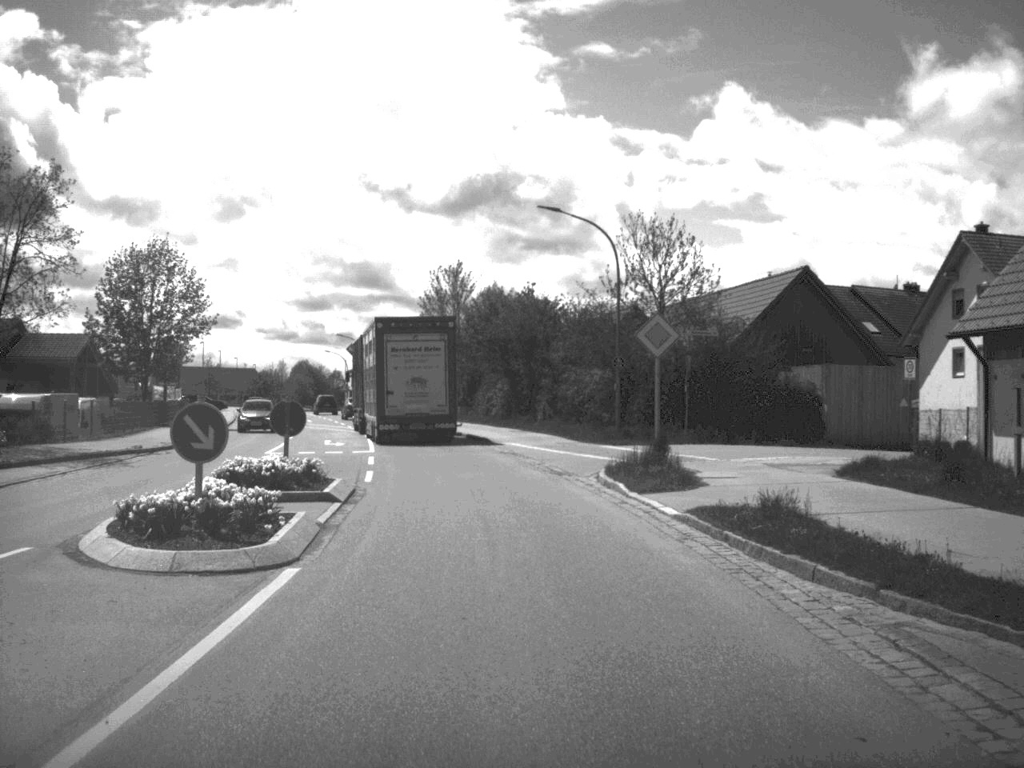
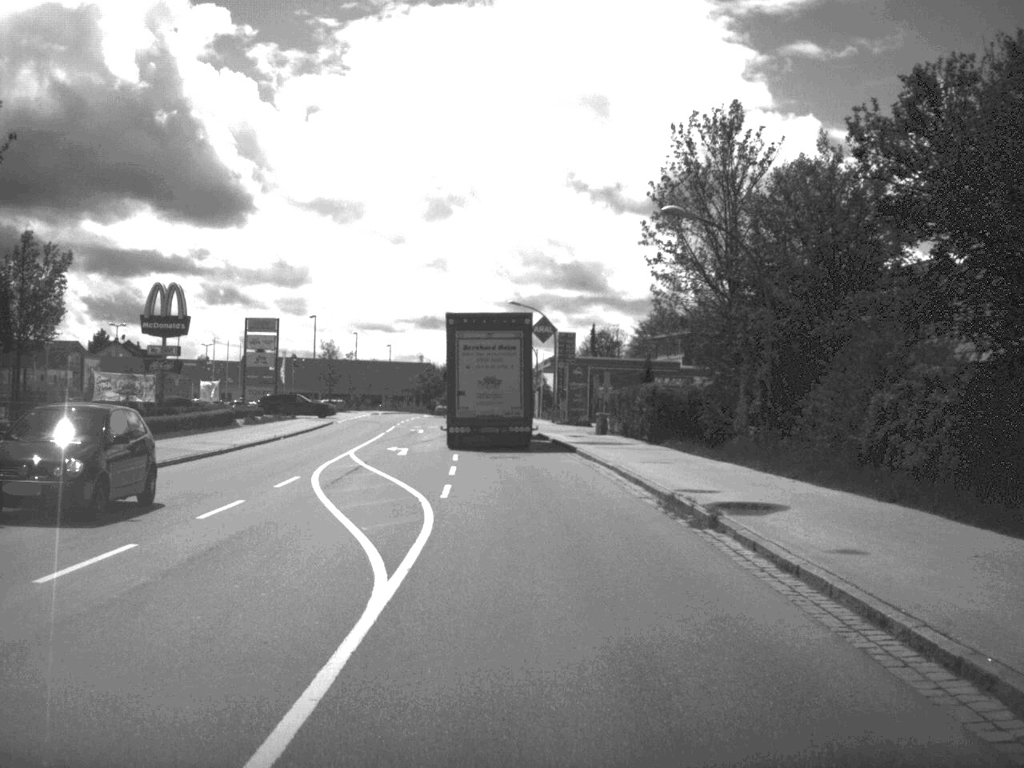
(-4.0, +44.4) m; -10°
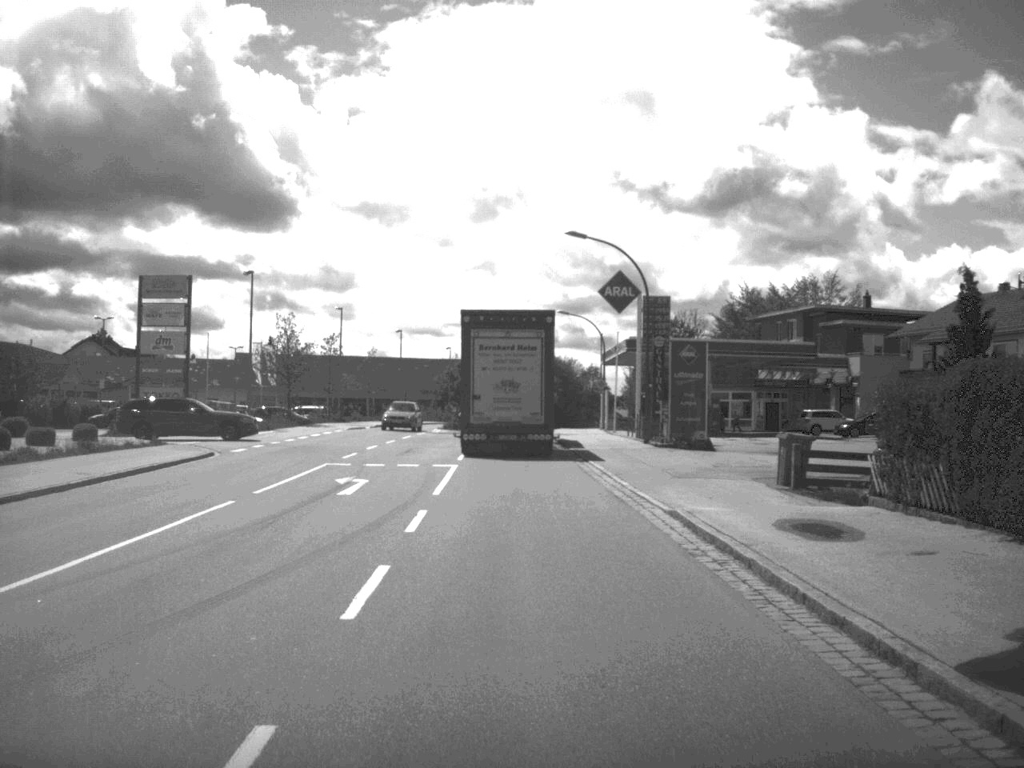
(-0.7, +34.7) m; -2°
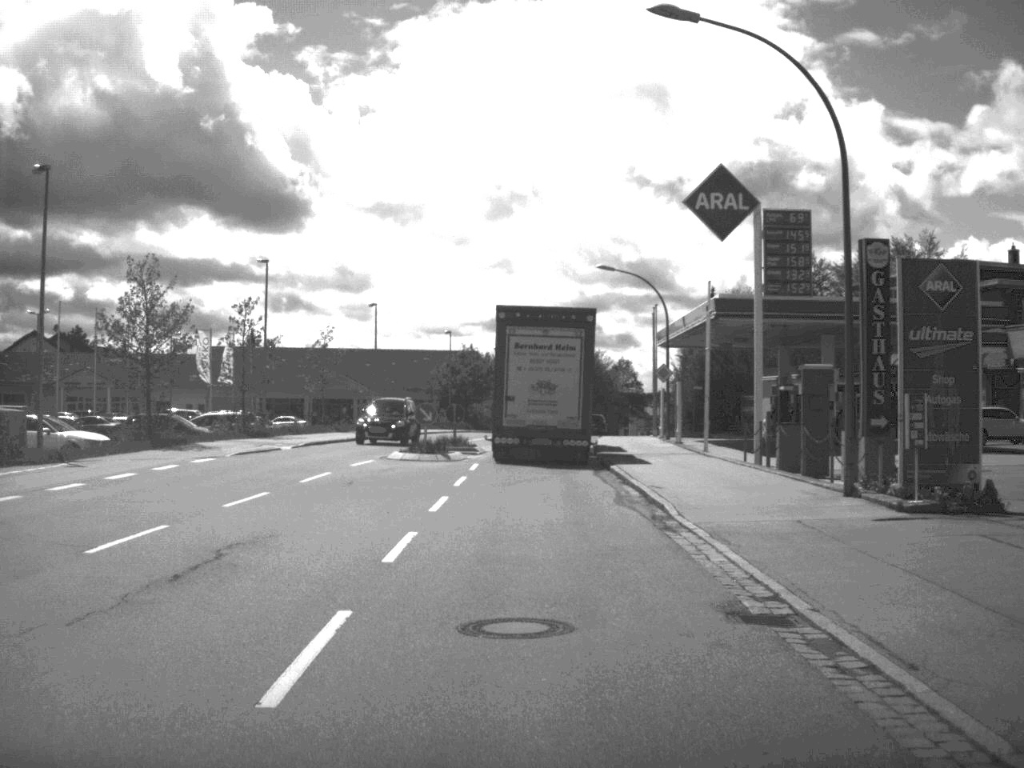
(-0.3, +26.6) m; -1°
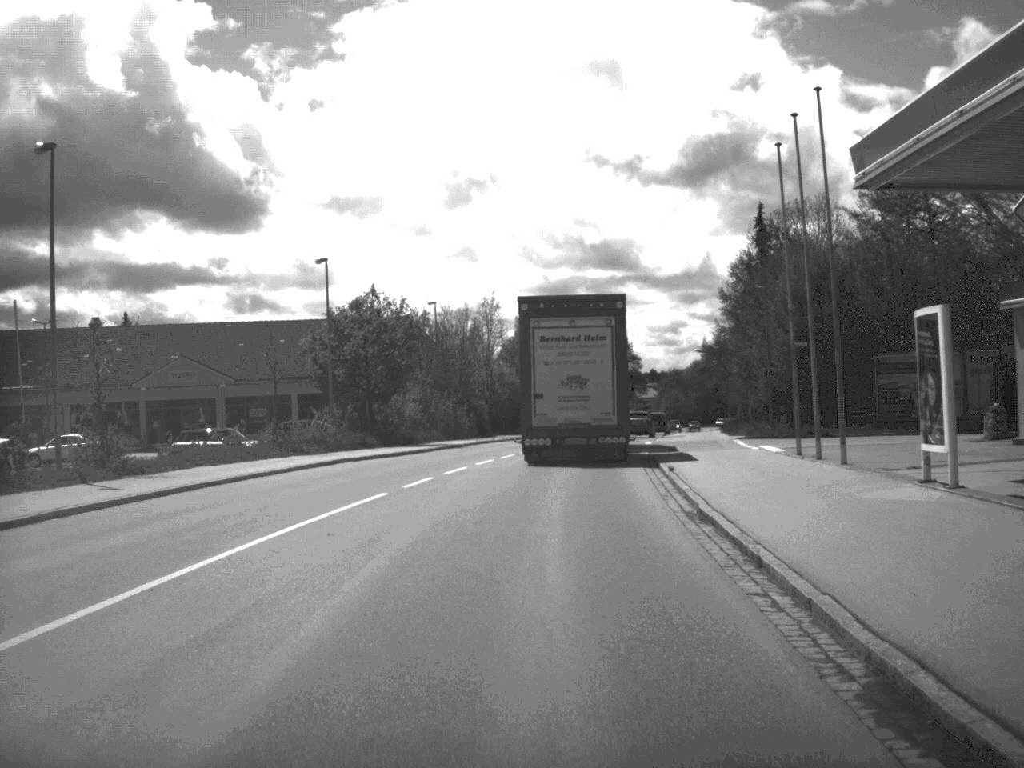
(+0.5, +43.5) m; +1°
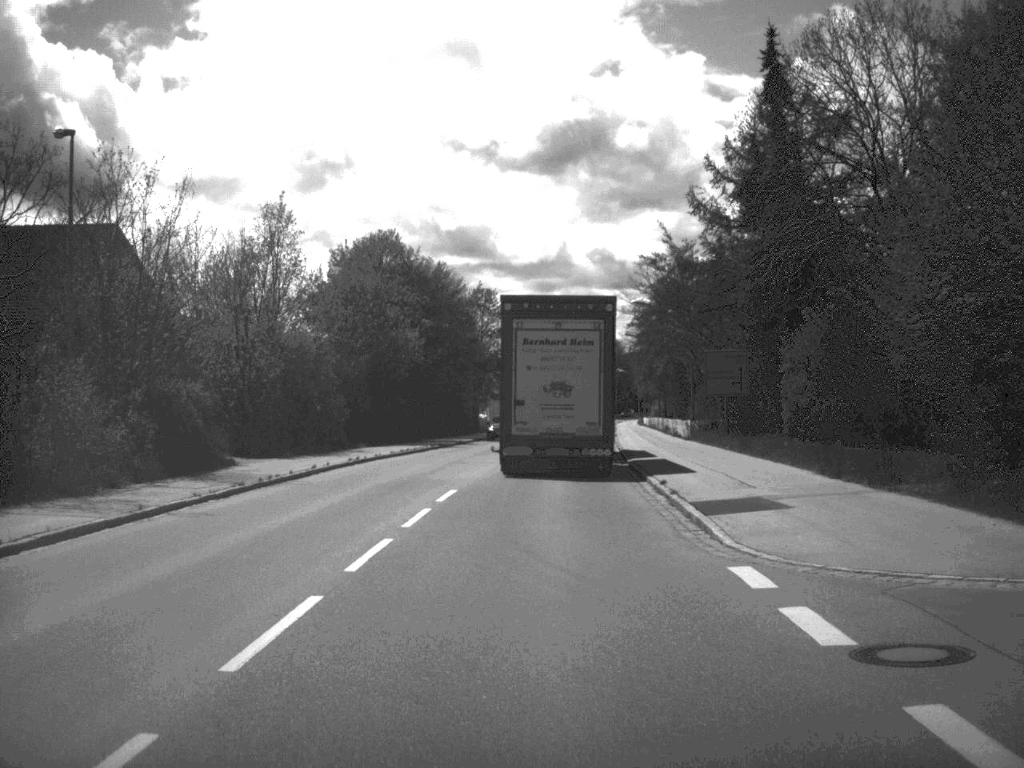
(+1.6, +41.5) m; +6°
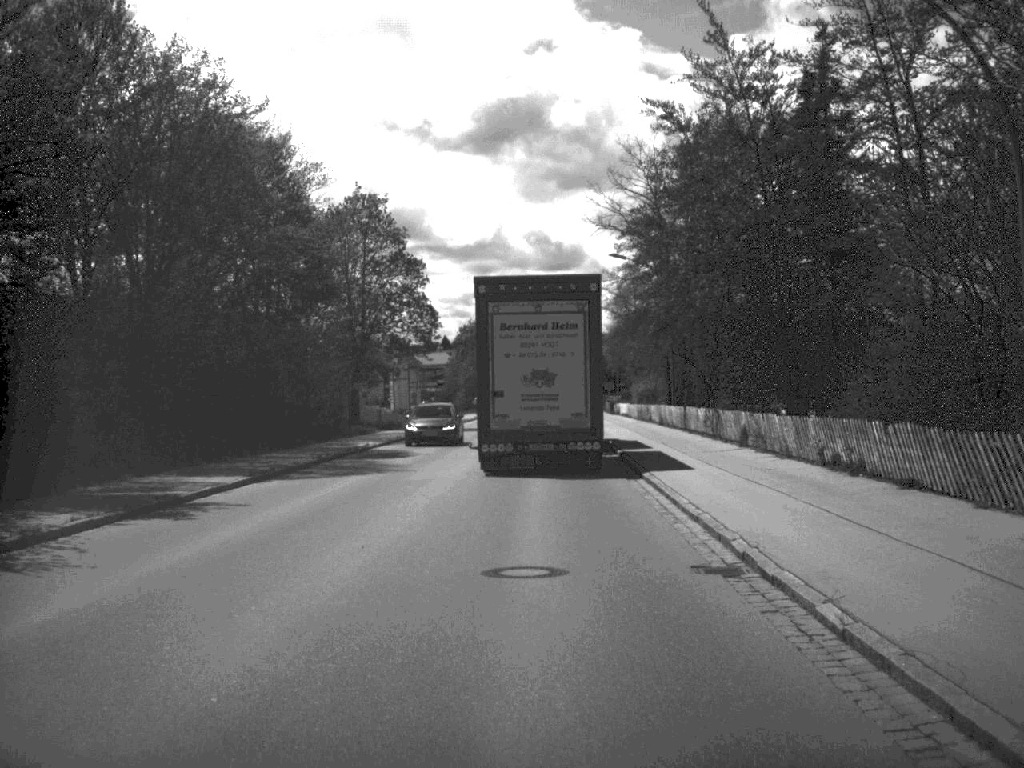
(+1.1, +43.4) m; +3°
